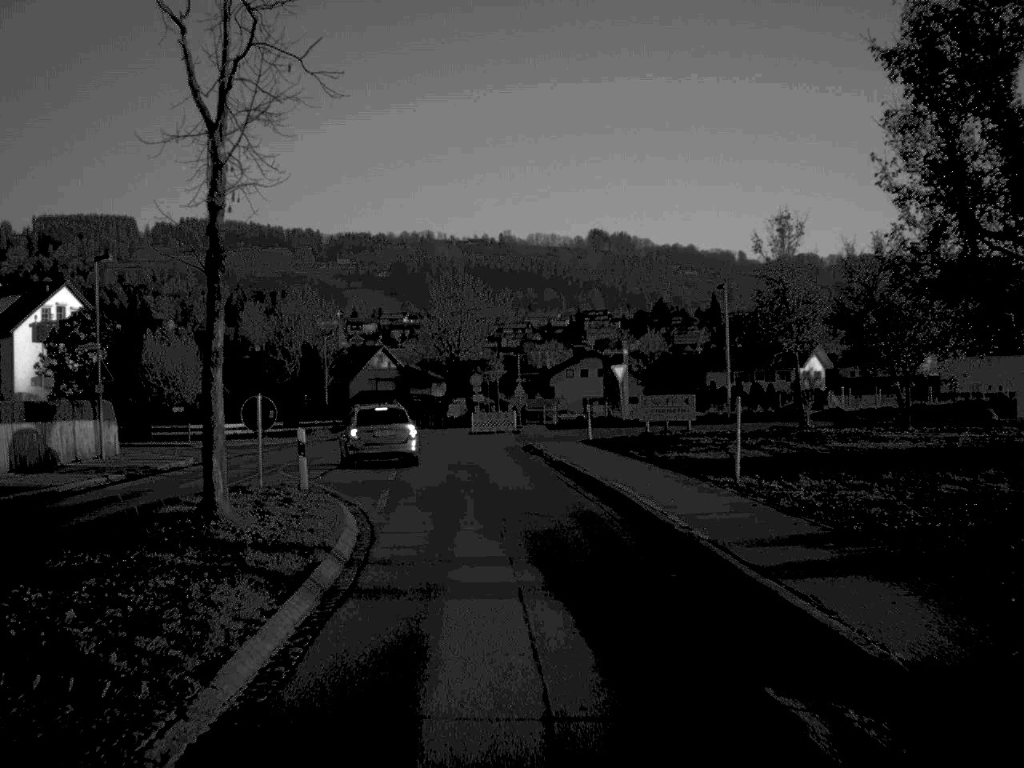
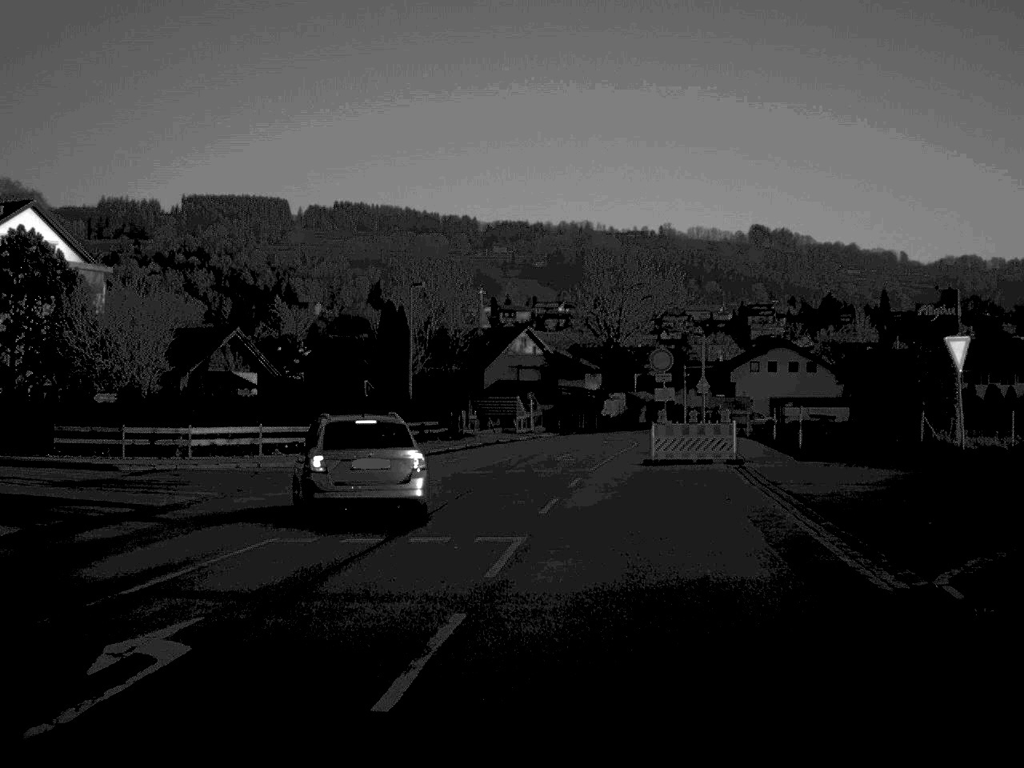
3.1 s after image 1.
(-1.8, +29.6) m; -7°
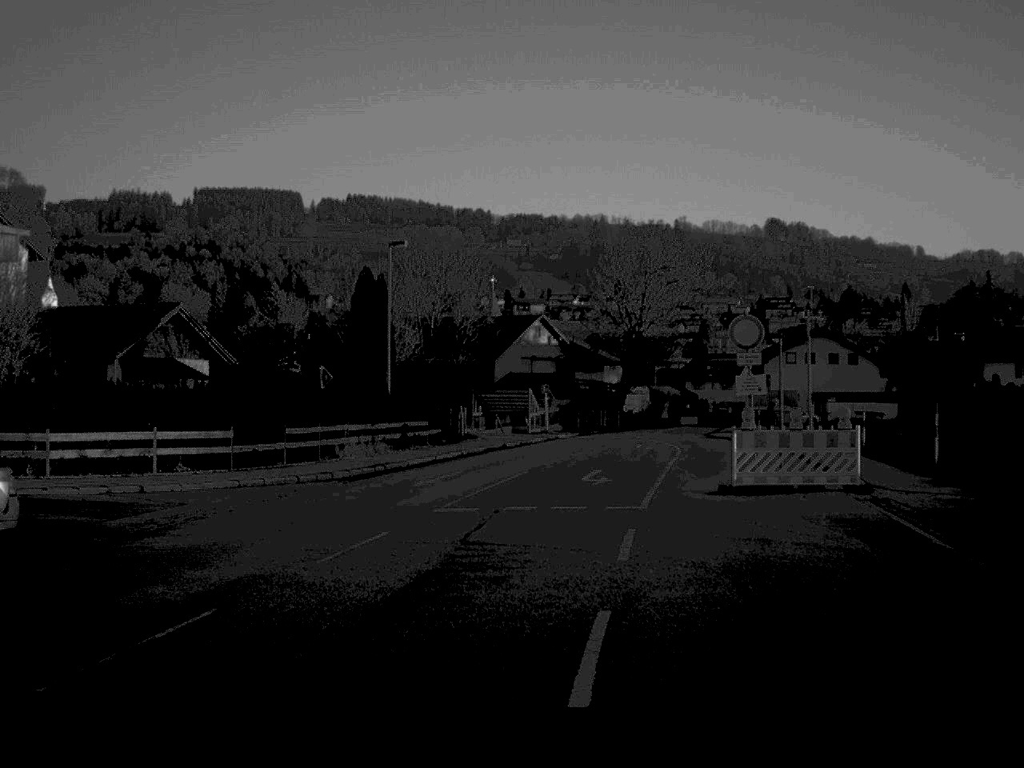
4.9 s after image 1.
(+0.1, +11.3) m; -1°
